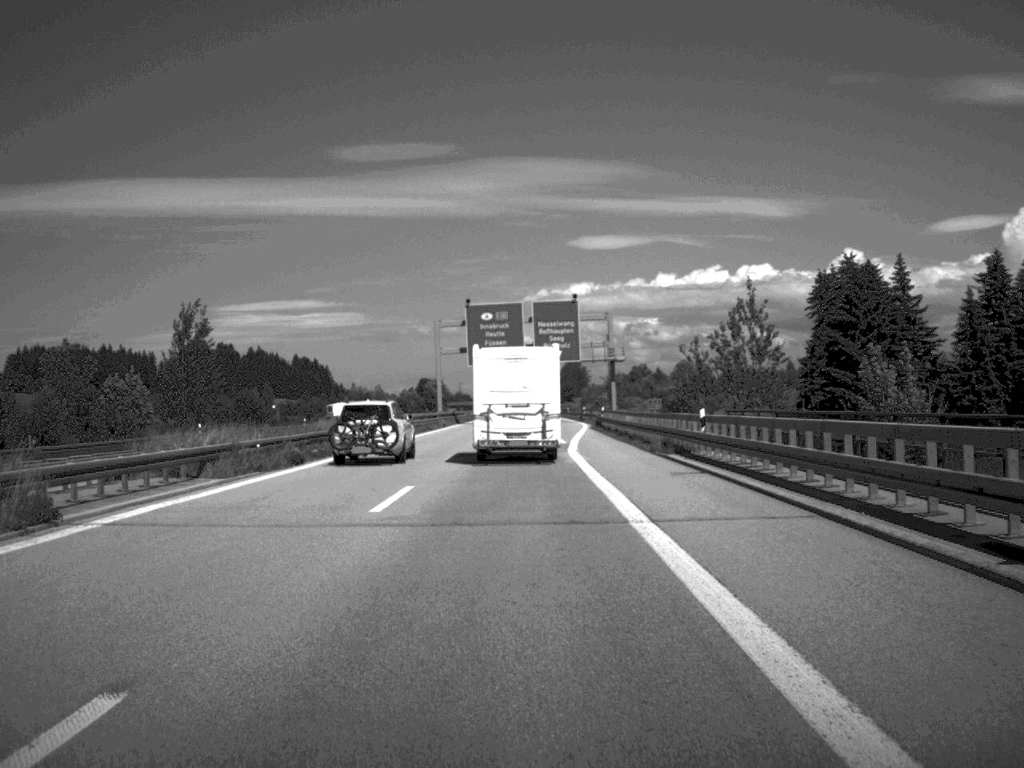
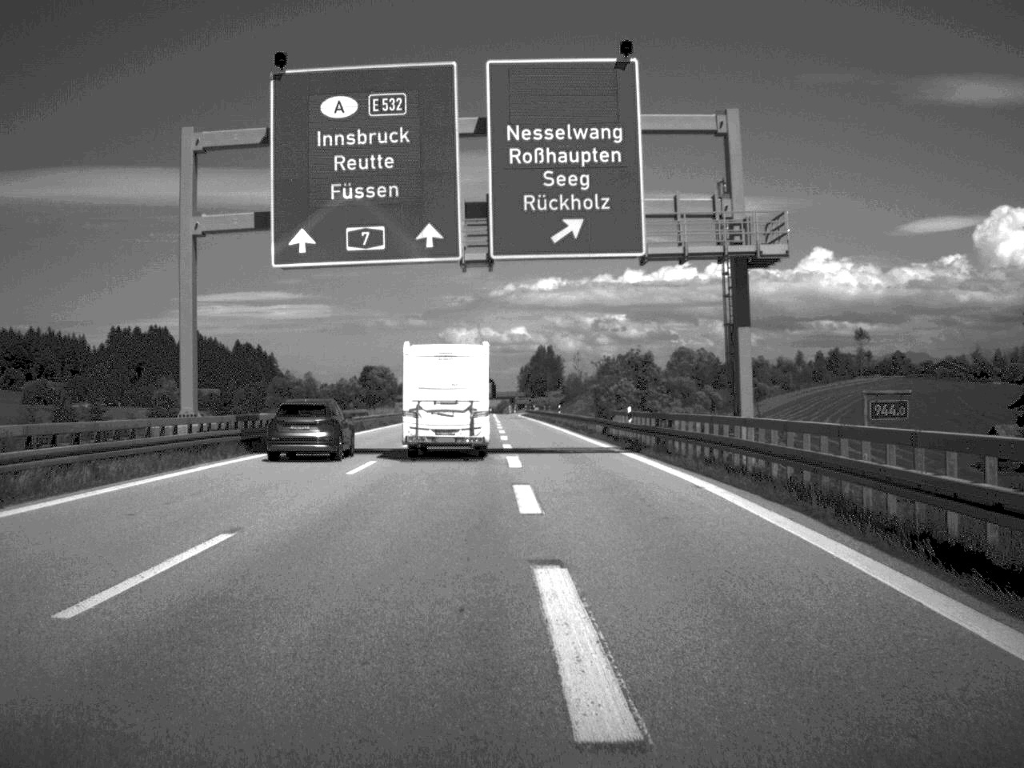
(+0.7, +80.5) m; +1°
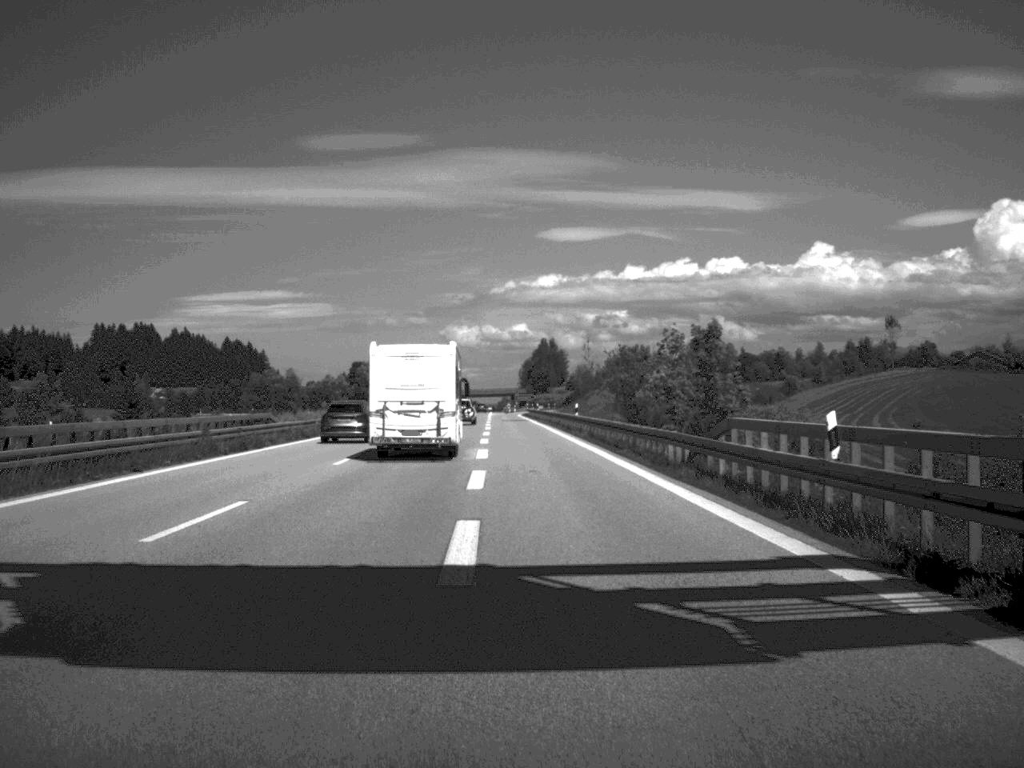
(0.0, +30.5) m; 0°
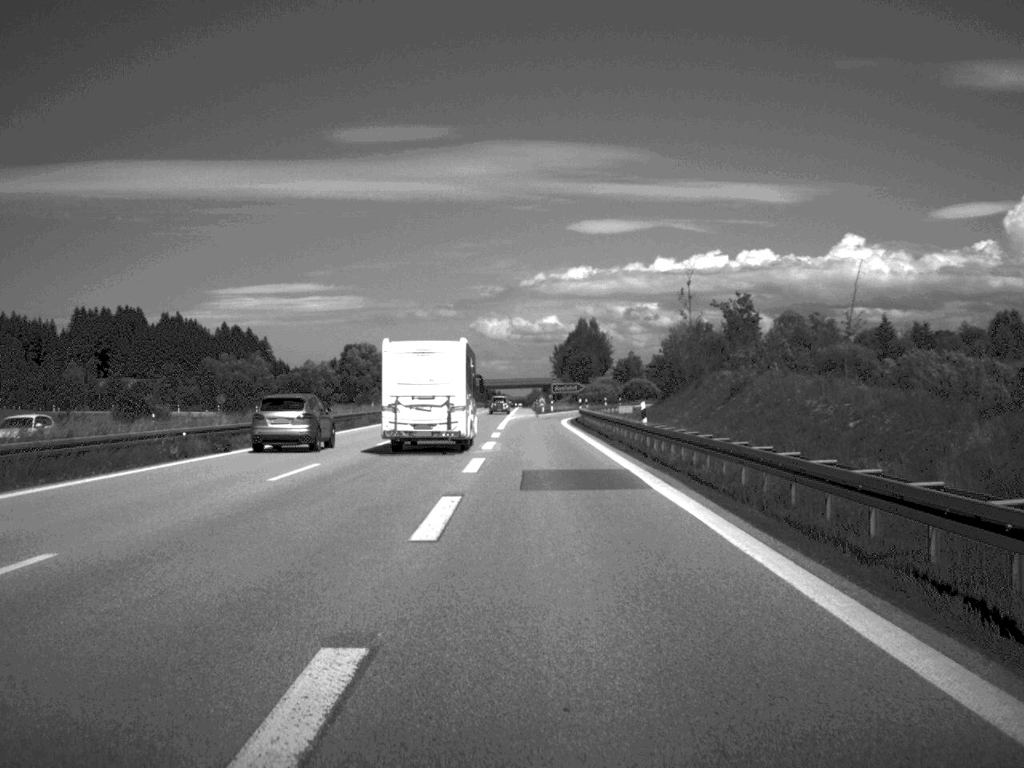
(-1.5, +79.1) m; -2°
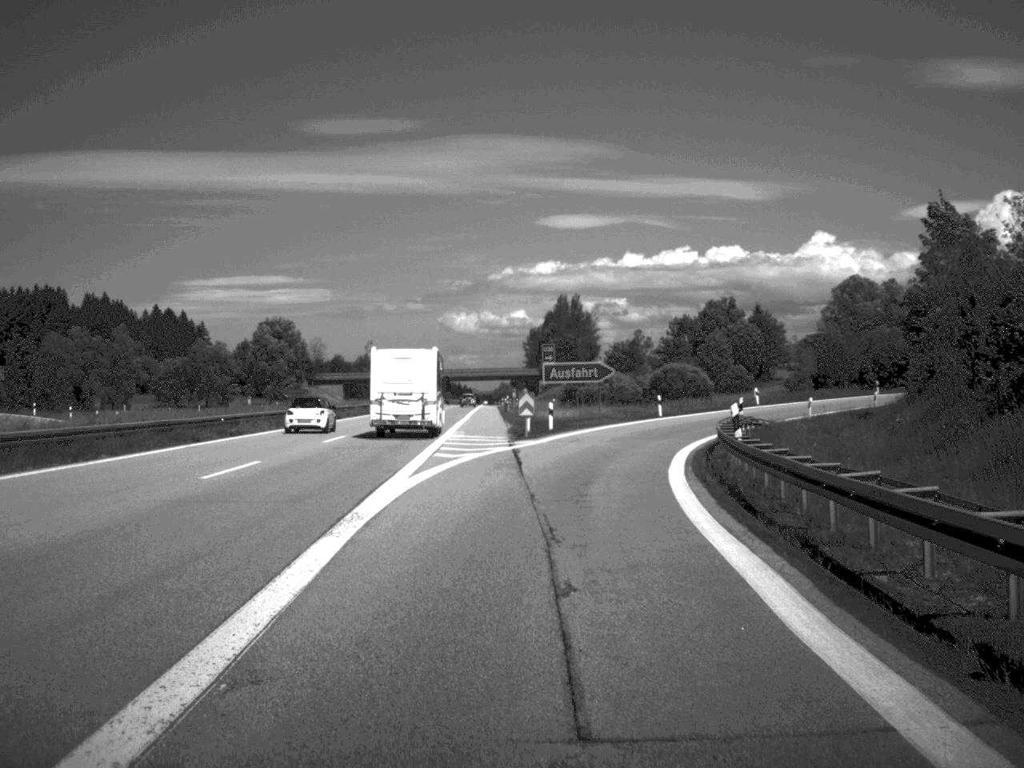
(+0.2, +71.7) m; +1°
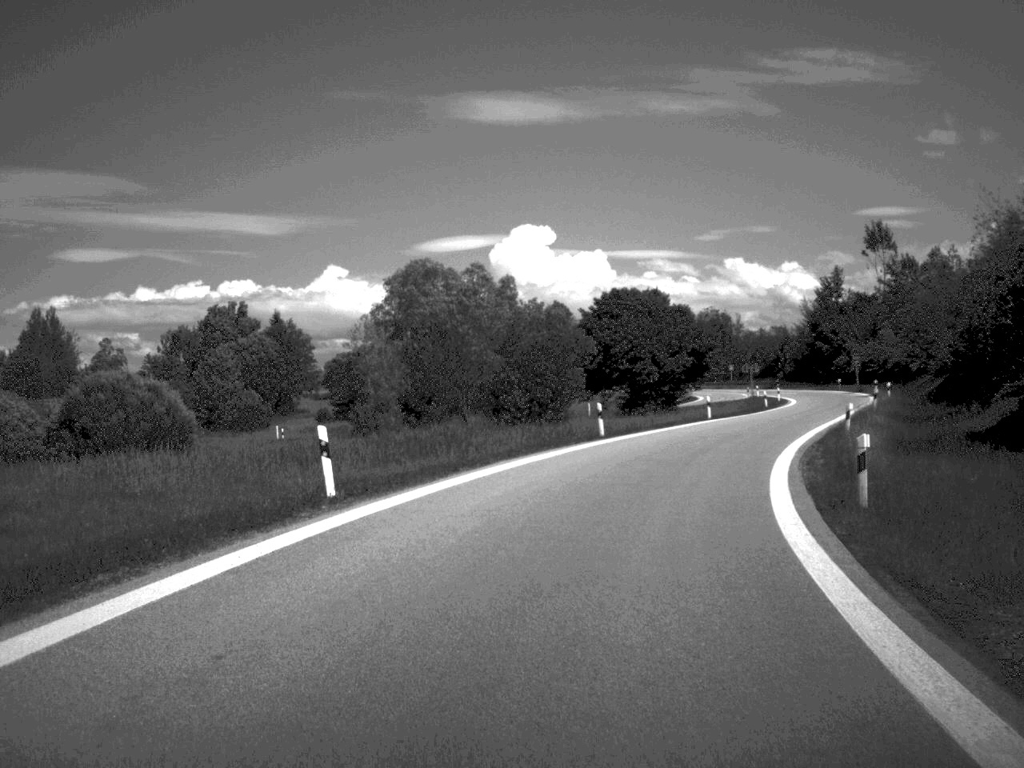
(+9.4, +57.2) m; +22°
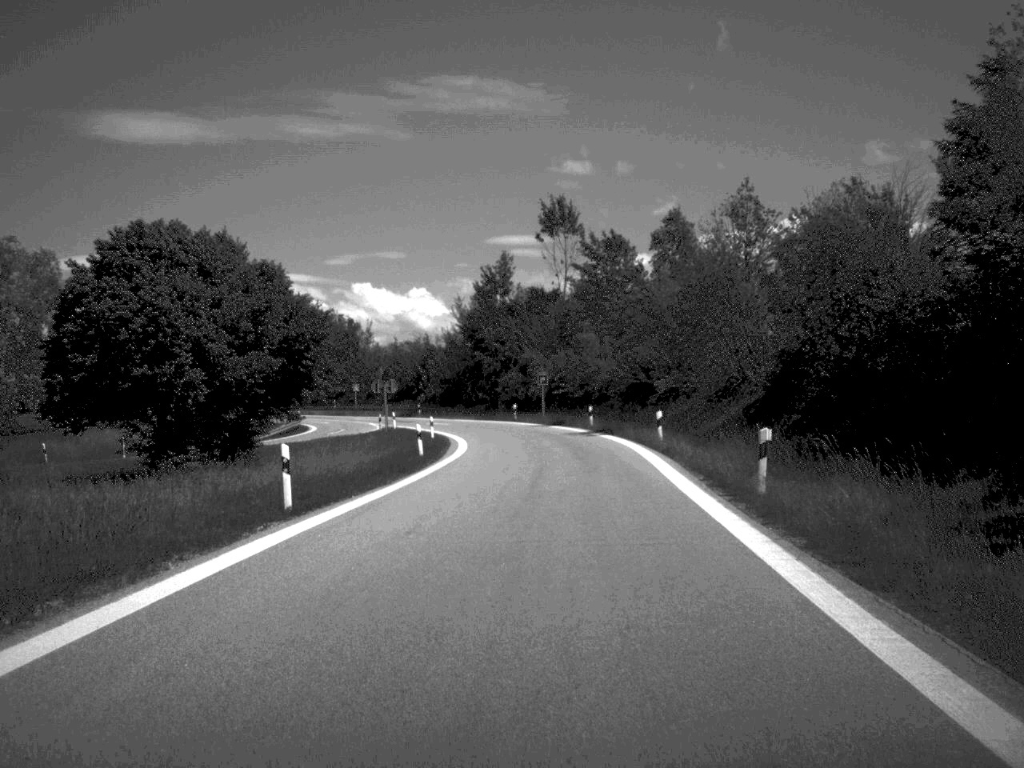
(+5.7, +36.2) m; +16°
